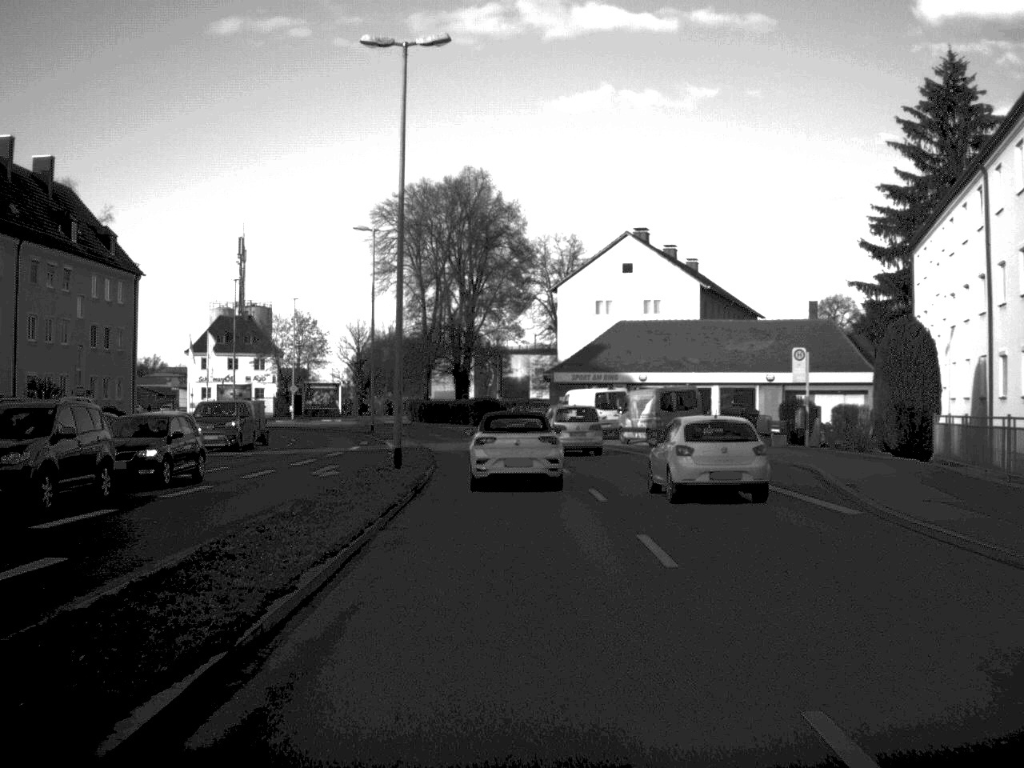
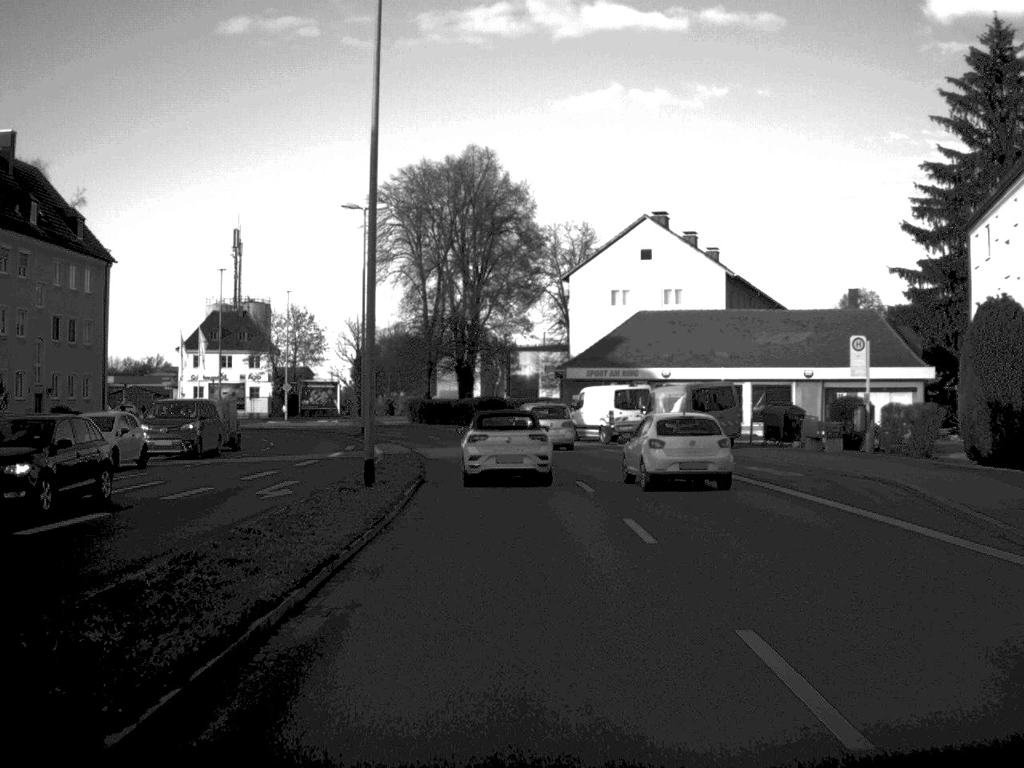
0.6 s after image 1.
(0.0, +7.0) m; 0°
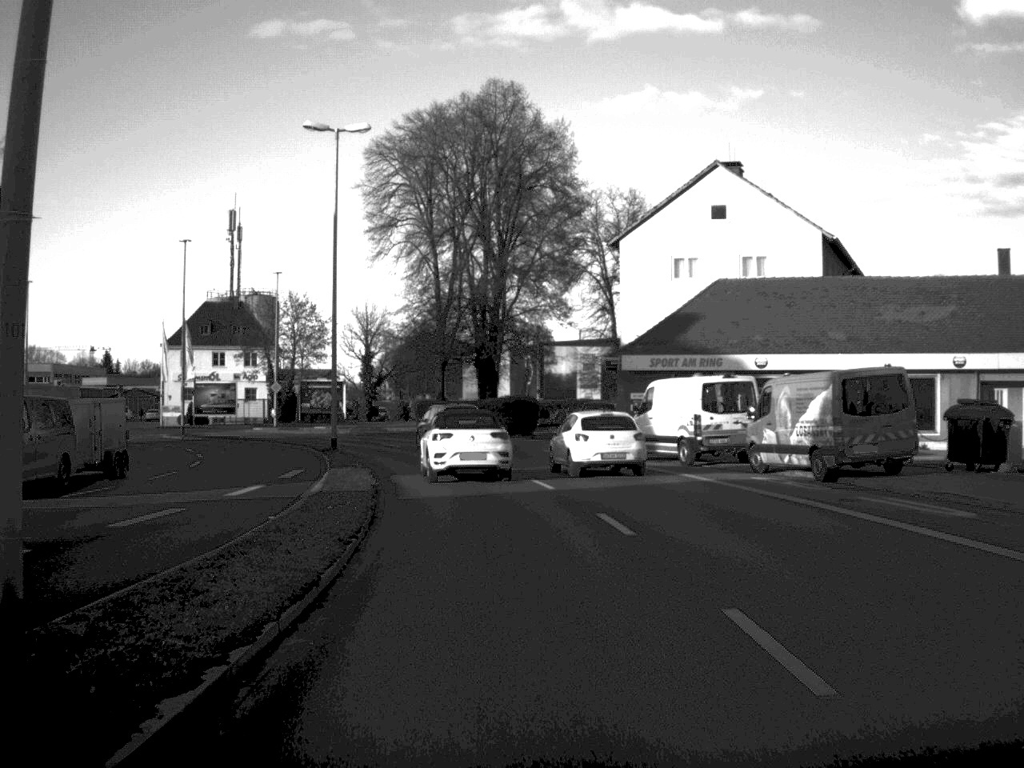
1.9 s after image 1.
(-0.2, +17.0) m; -2°
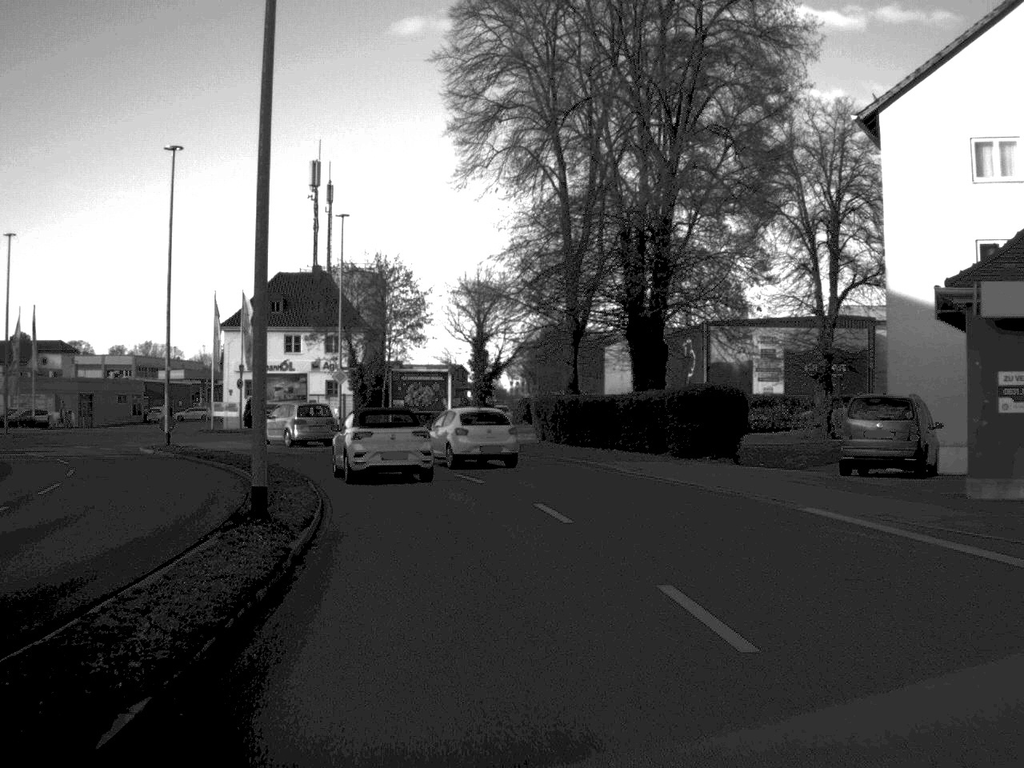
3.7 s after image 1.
(-1.2, +25.4) m; -6°
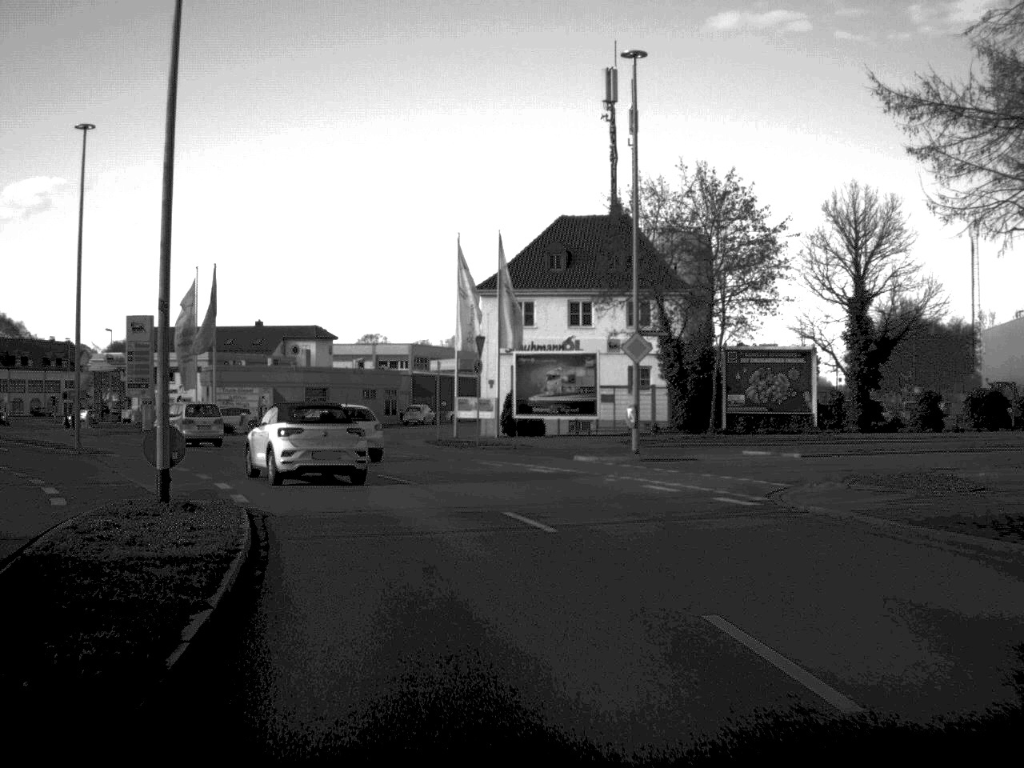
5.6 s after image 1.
(-3.1, +27.8) m; -15°
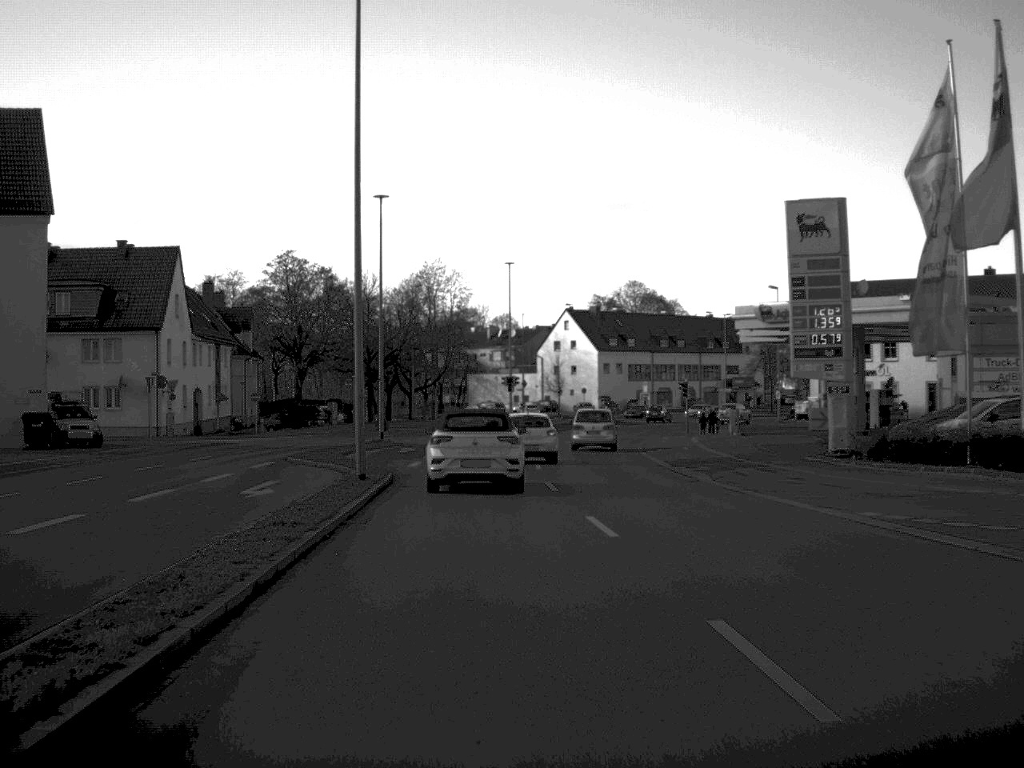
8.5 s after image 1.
(-12.2, +41.1) m; -30°
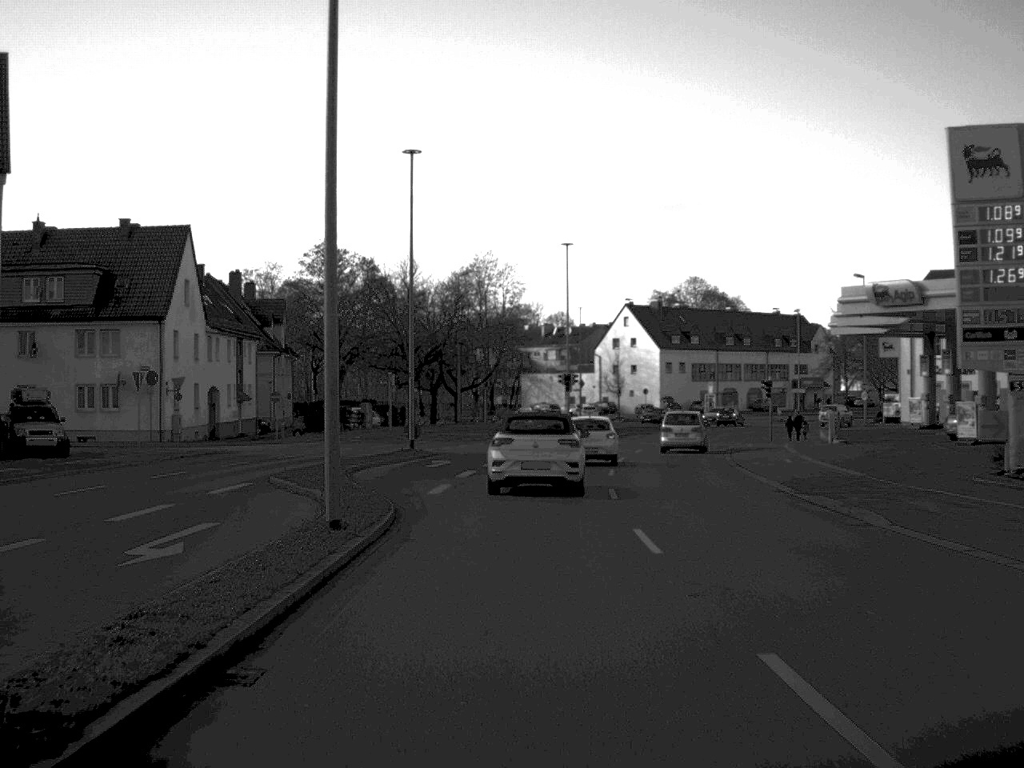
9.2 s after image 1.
(-0.2, +9.9) m; -2°
